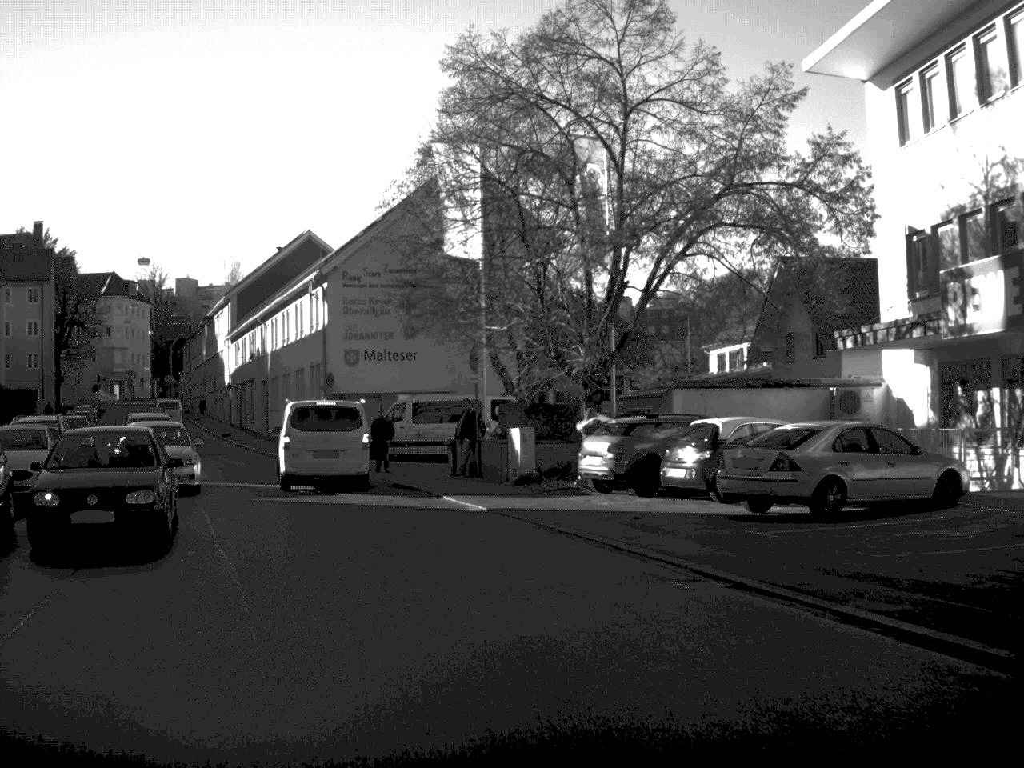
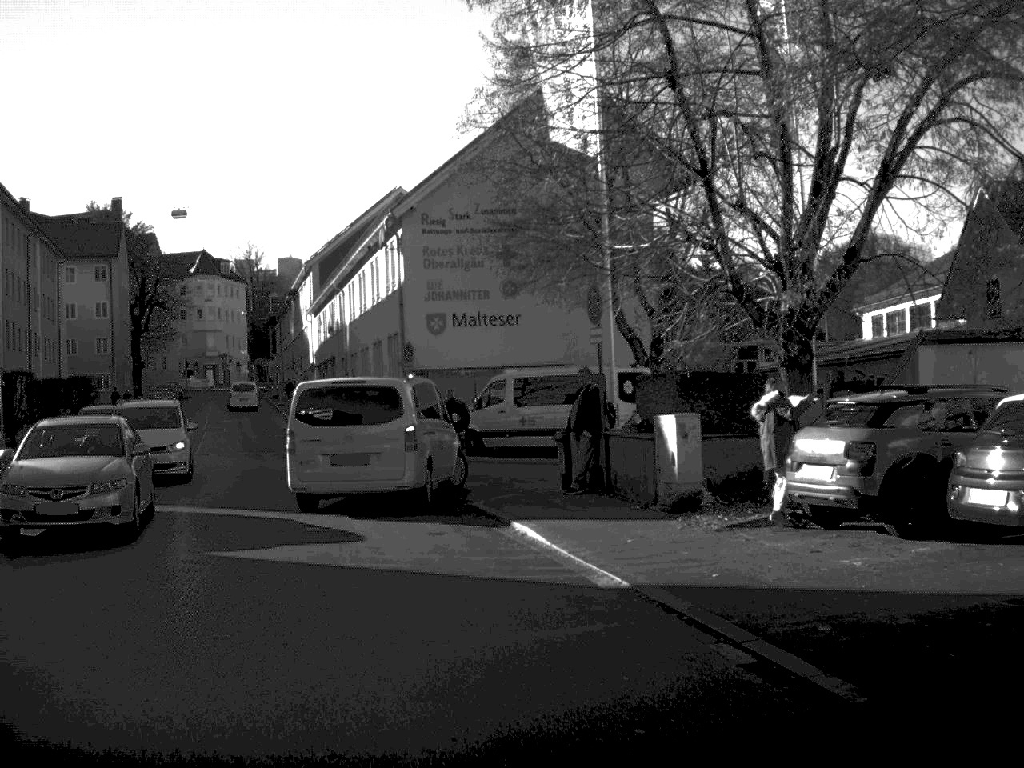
(-0.4, +10.7) m; -6°
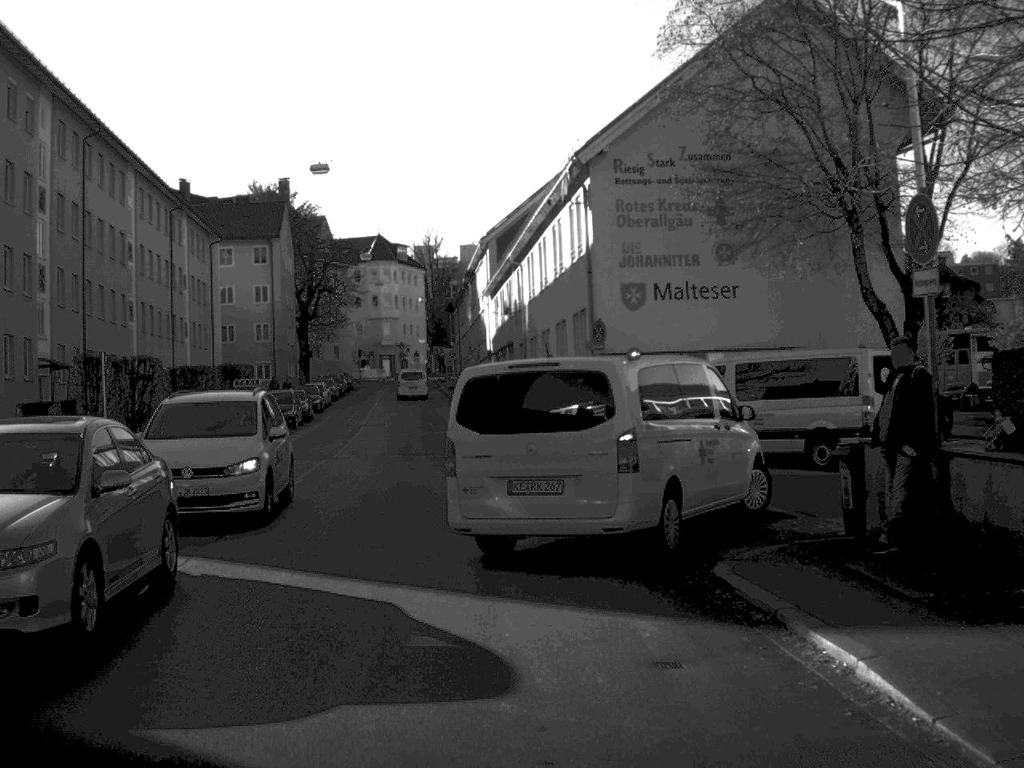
(-0.5, +7.5) m; -8°
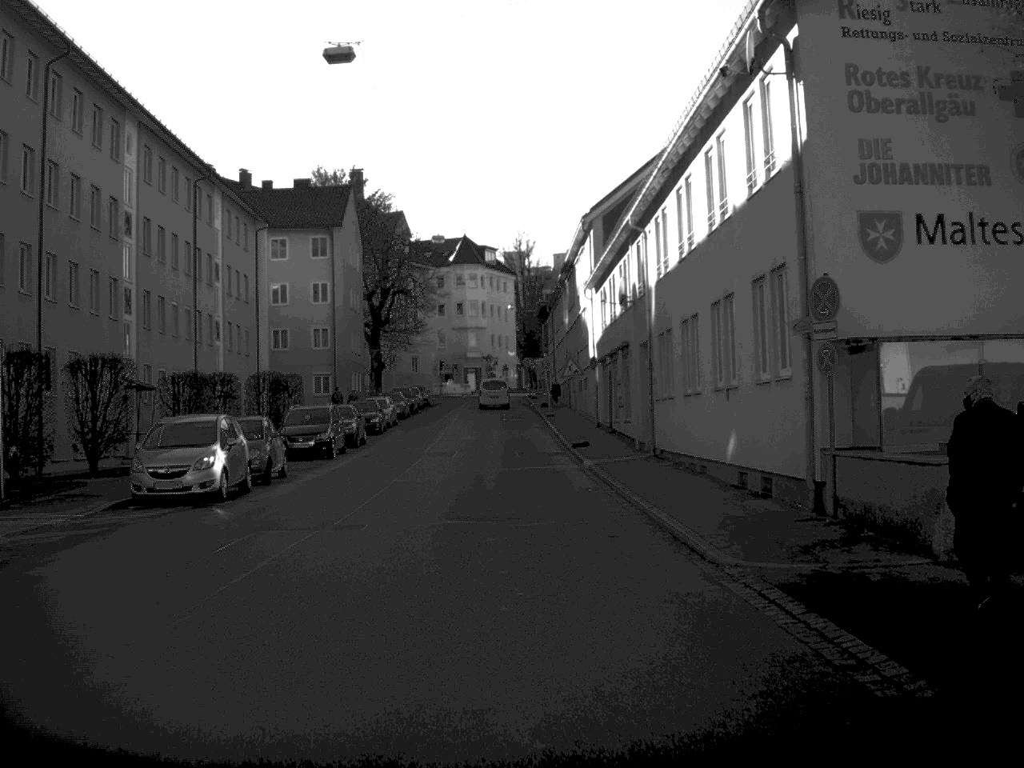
(-0.7, +13.9) m; -4°
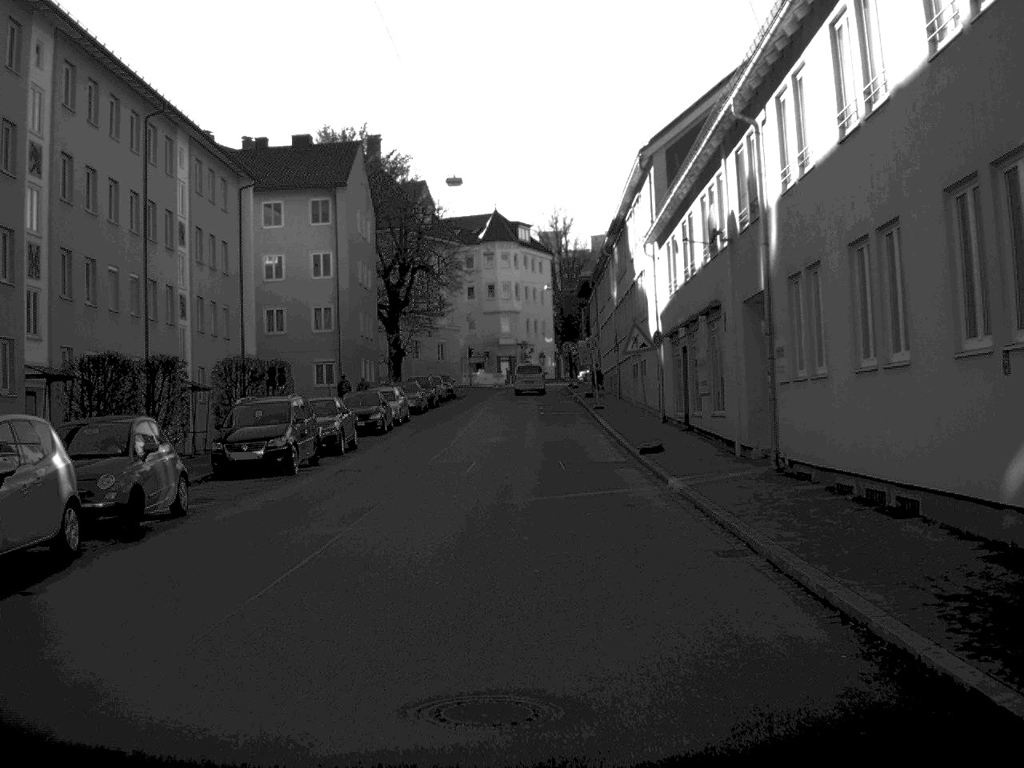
(-0.2, +12.1) m; -2°
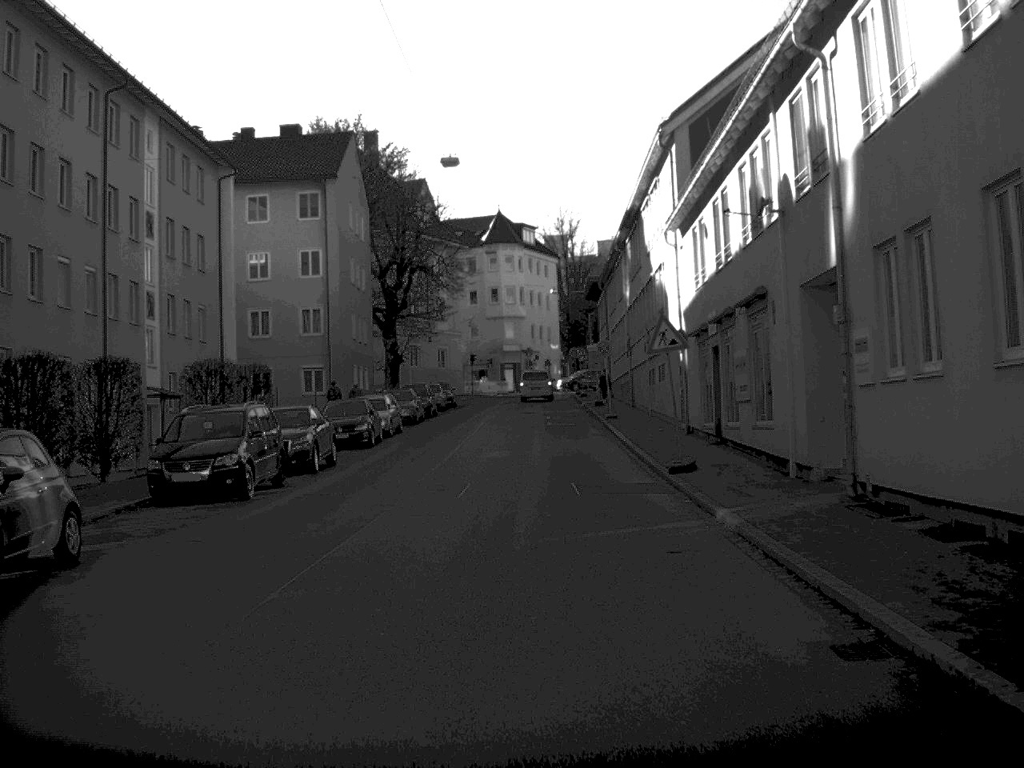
(0.0, +4.9) m; 0°
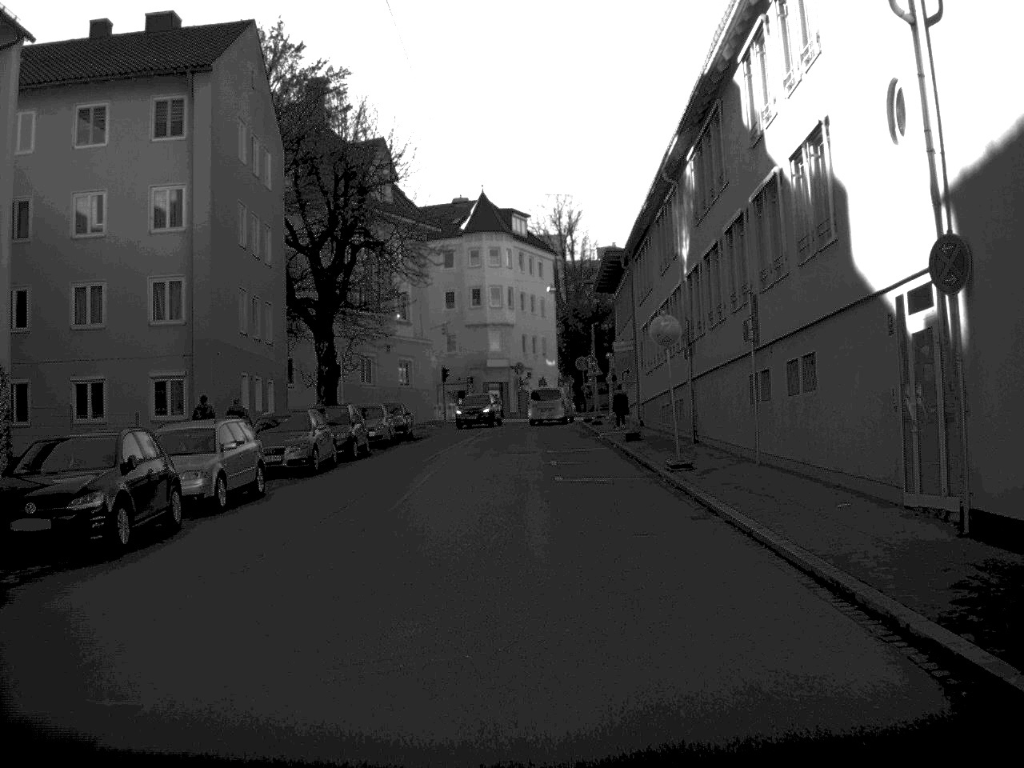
(0.0, +23.3) m; 0°
